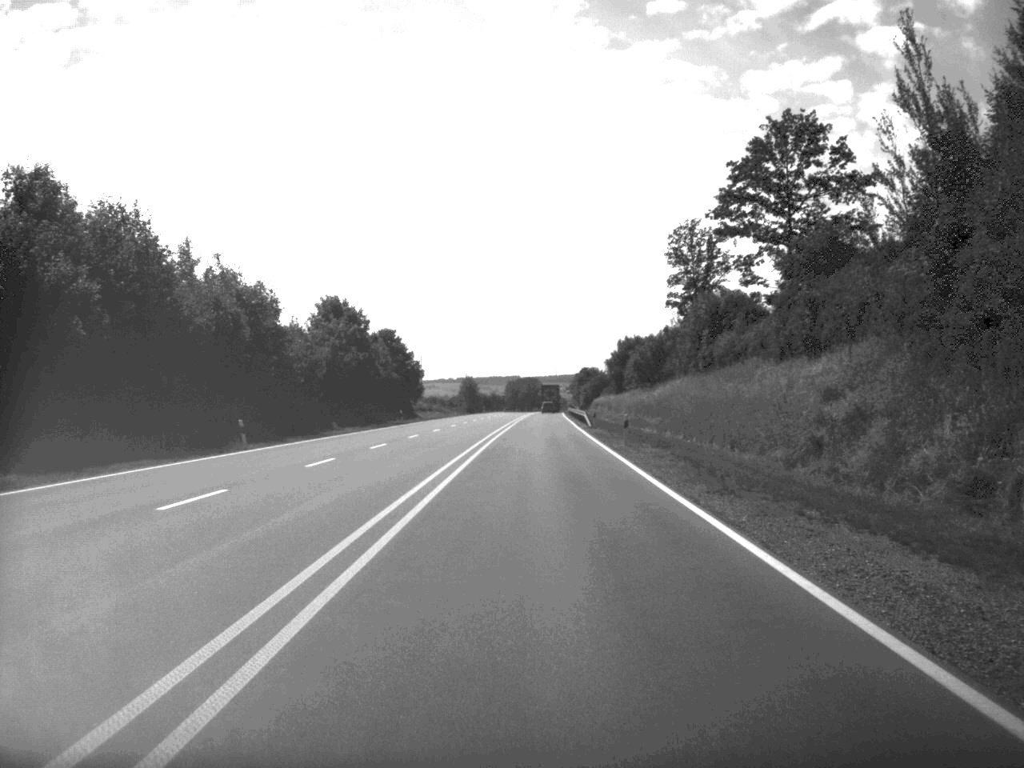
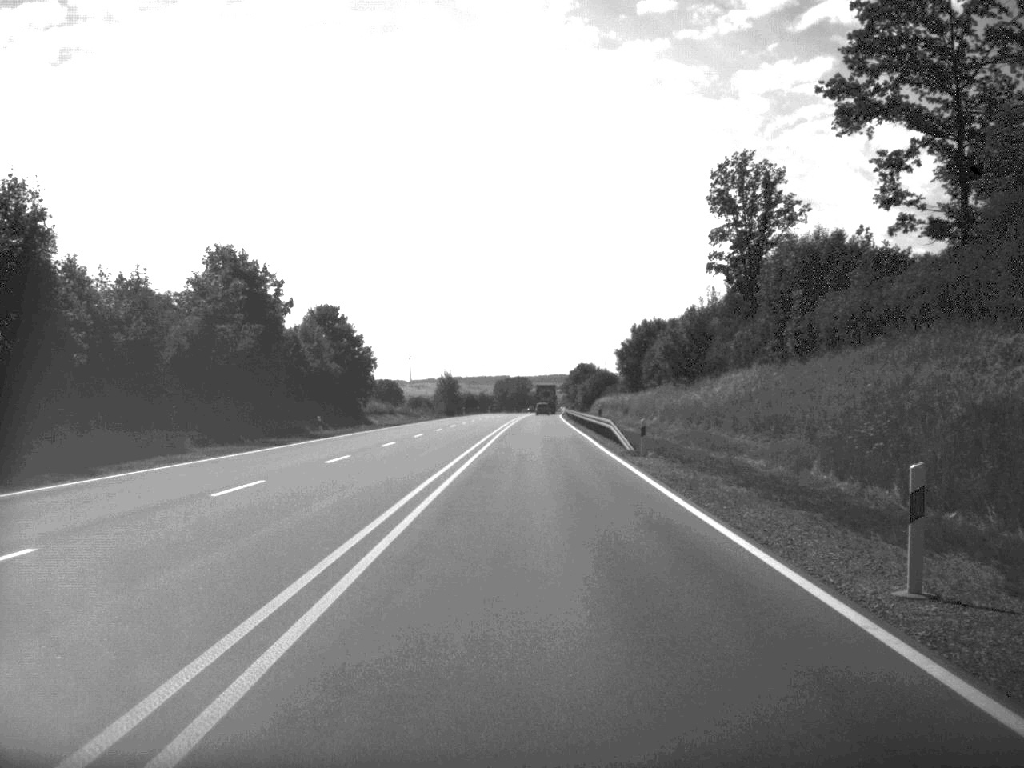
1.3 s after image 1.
(+0.1, +32.3) m; 0°
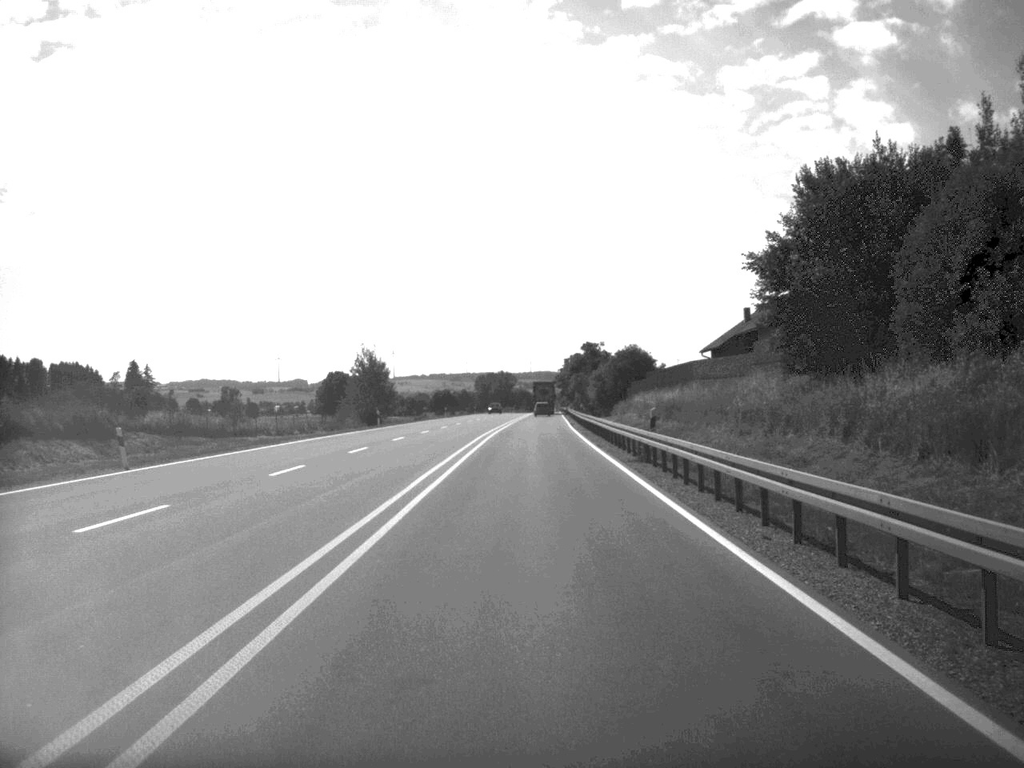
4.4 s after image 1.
(+0.5, +77.4) m; 0°
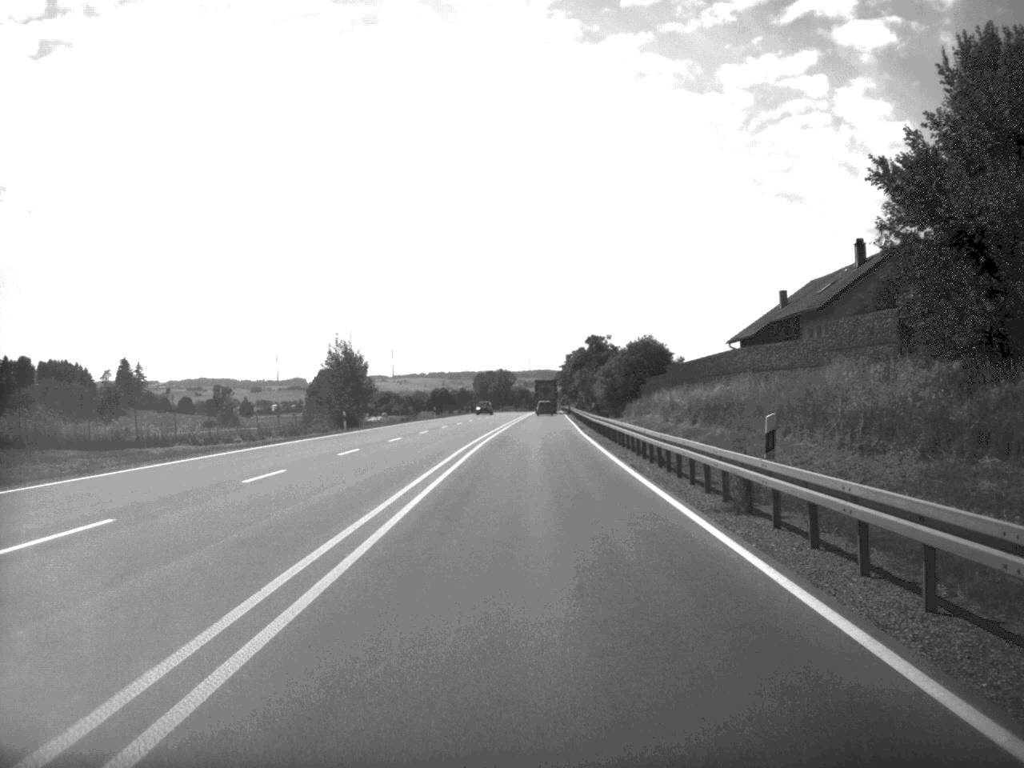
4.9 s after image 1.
(0.0, +14.5) m; 0°
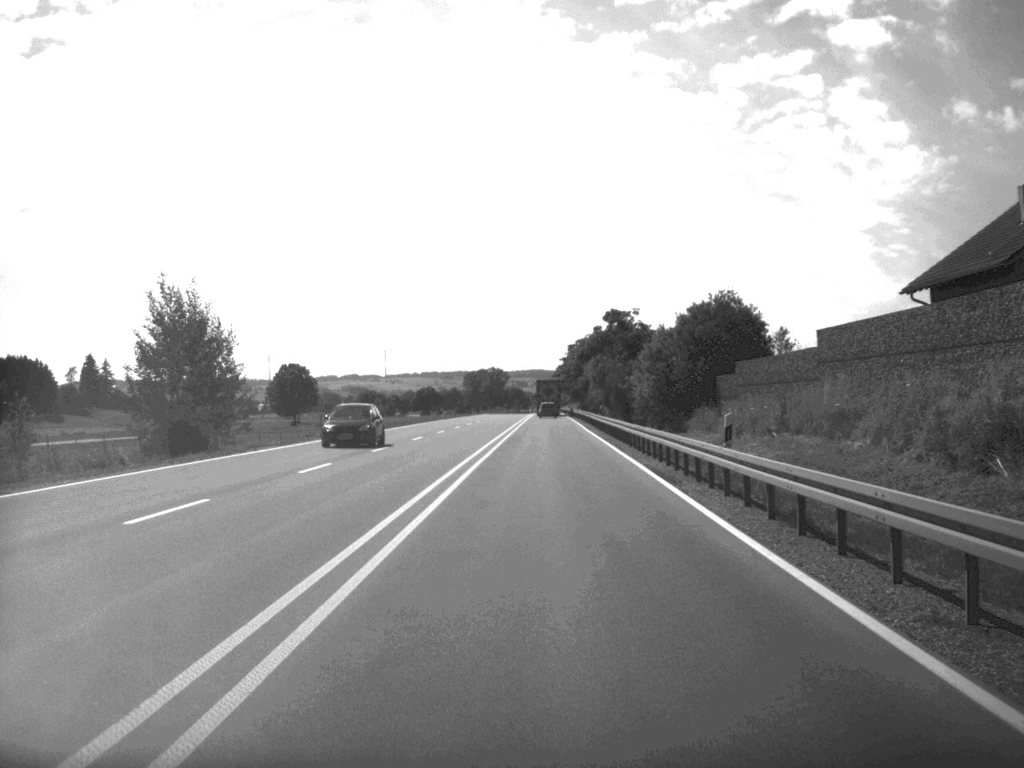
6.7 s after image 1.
(0.0, +43.8) m; 0°
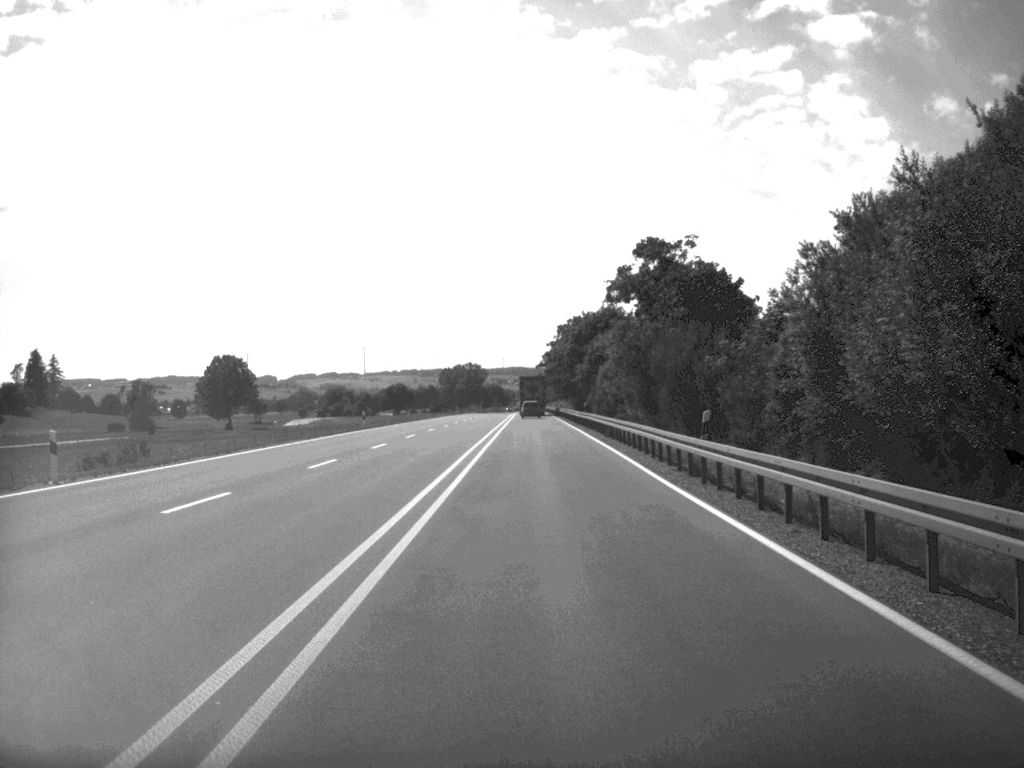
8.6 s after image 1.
(+0.3, +45.9) m; +1°
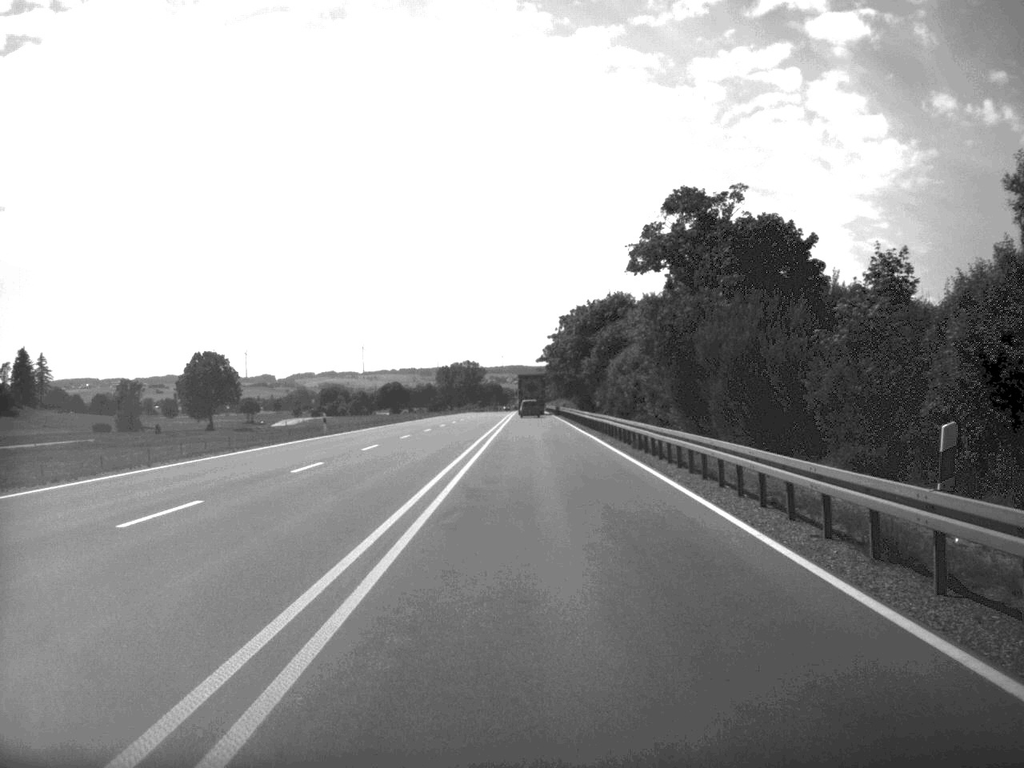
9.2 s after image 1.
(0.0, +13.9) m; 0°
